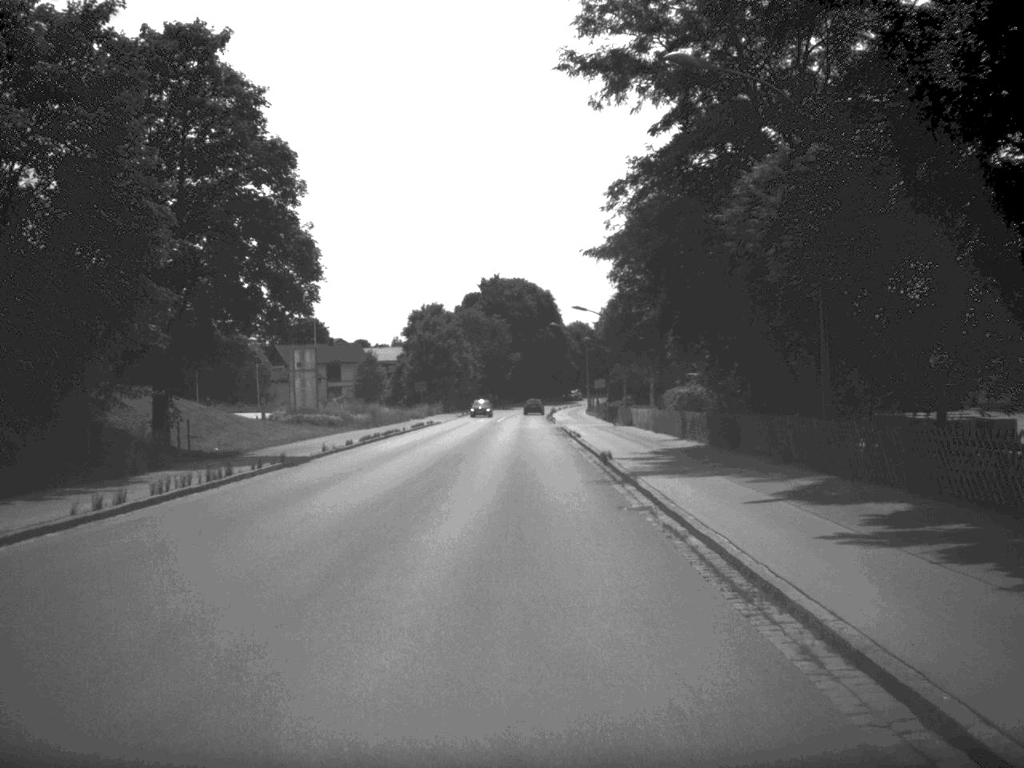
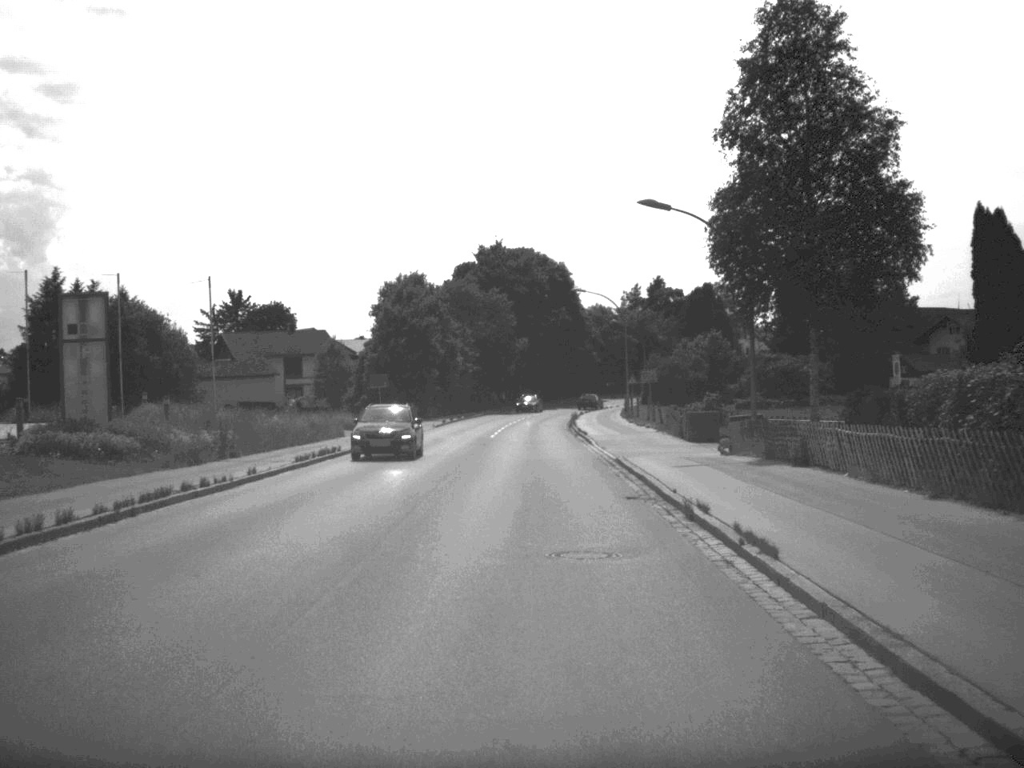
(-0.2, +34.9) m; 0°
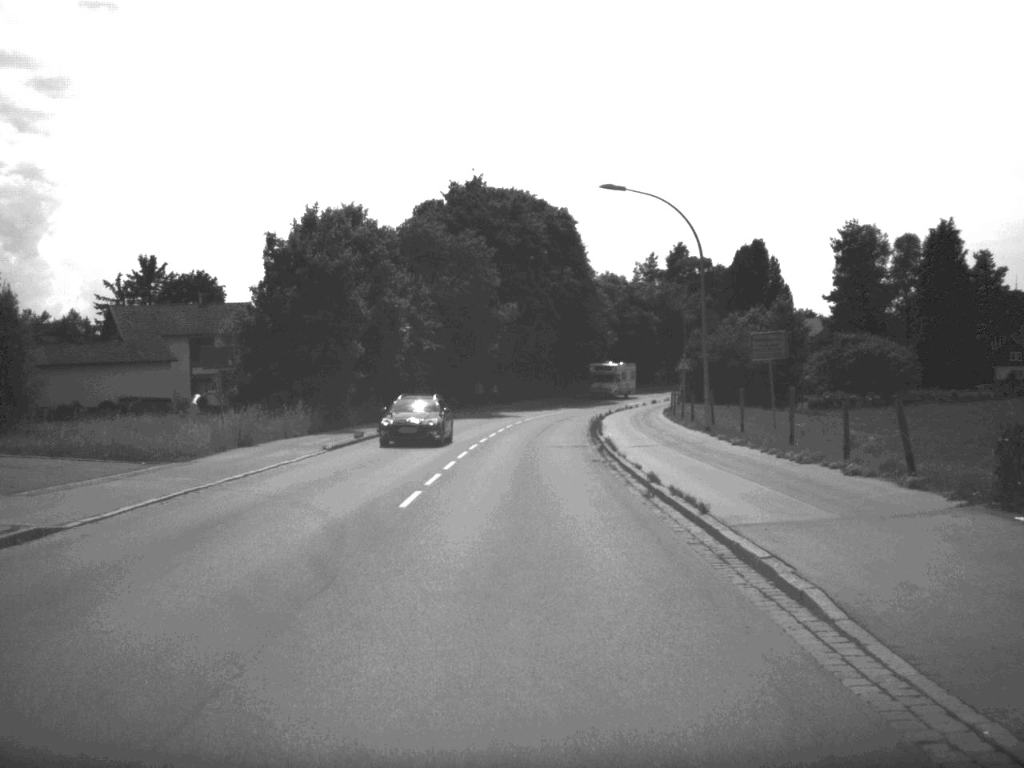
(+0.1, +35.2) m; 0°
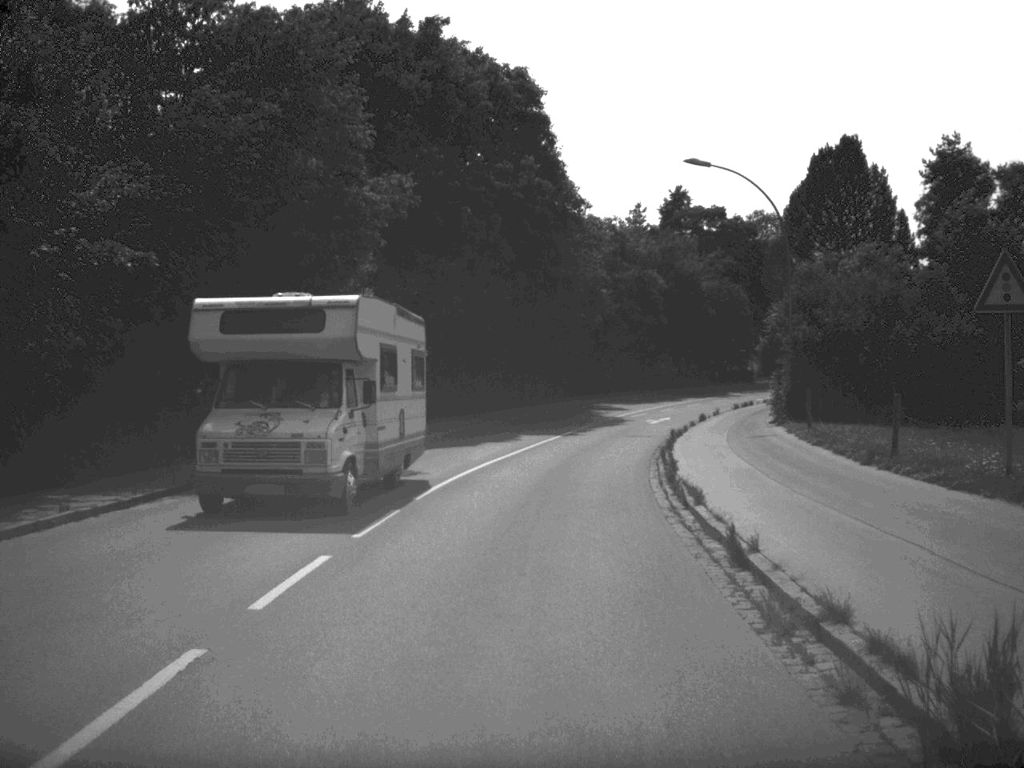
(+0.6, +44.0) m; +2°
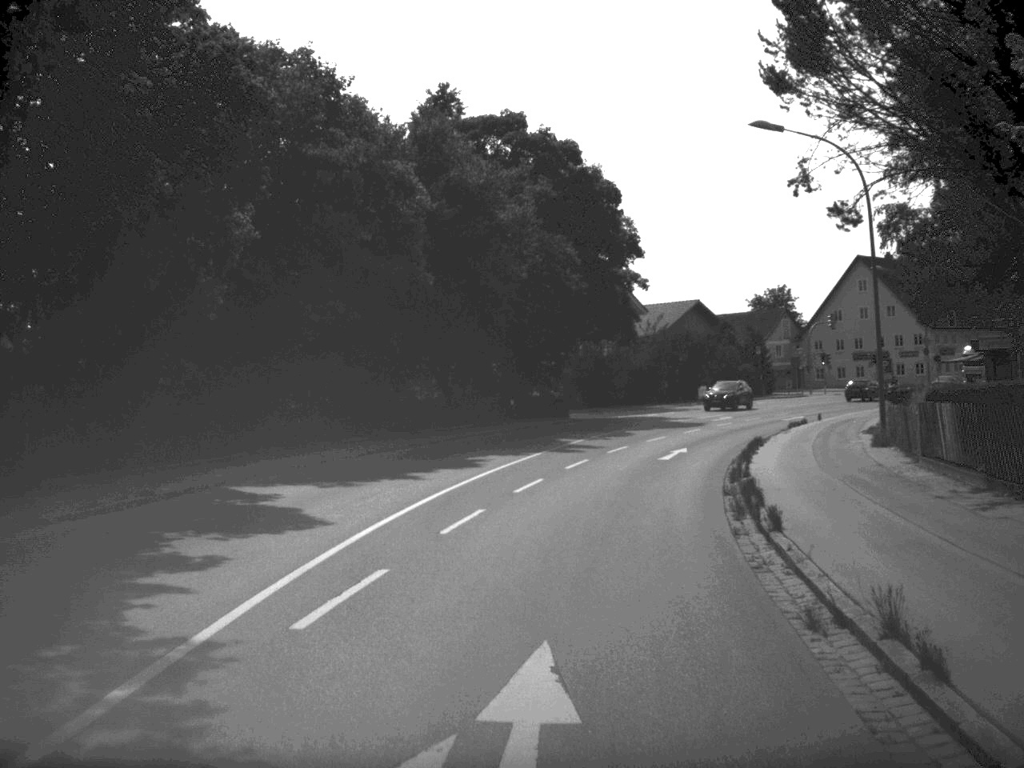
(+3.8, +43.2) m; +12°
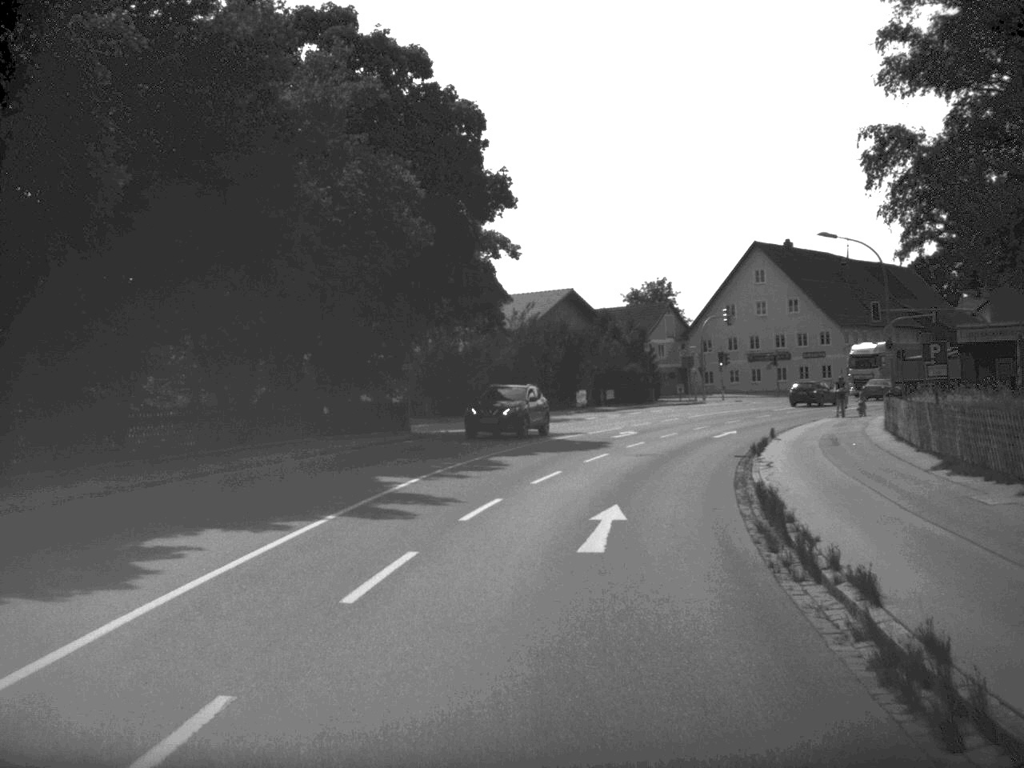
(+0.9, +16.5) m; +6°
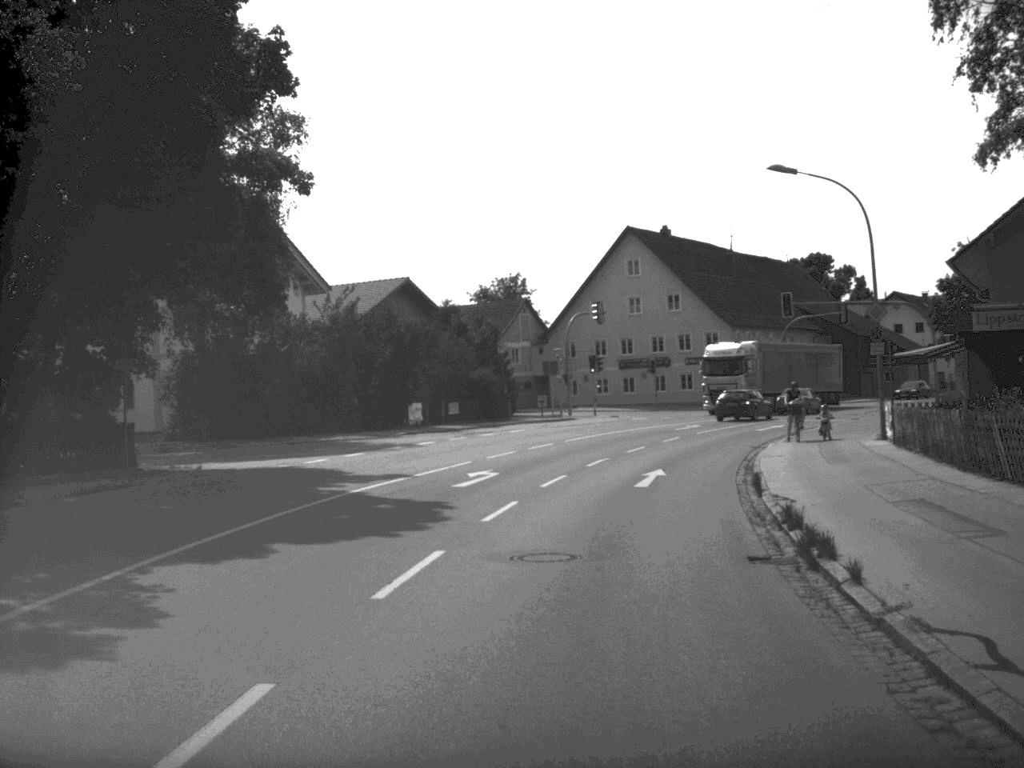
(+1.0, +17.0) m; +7°
